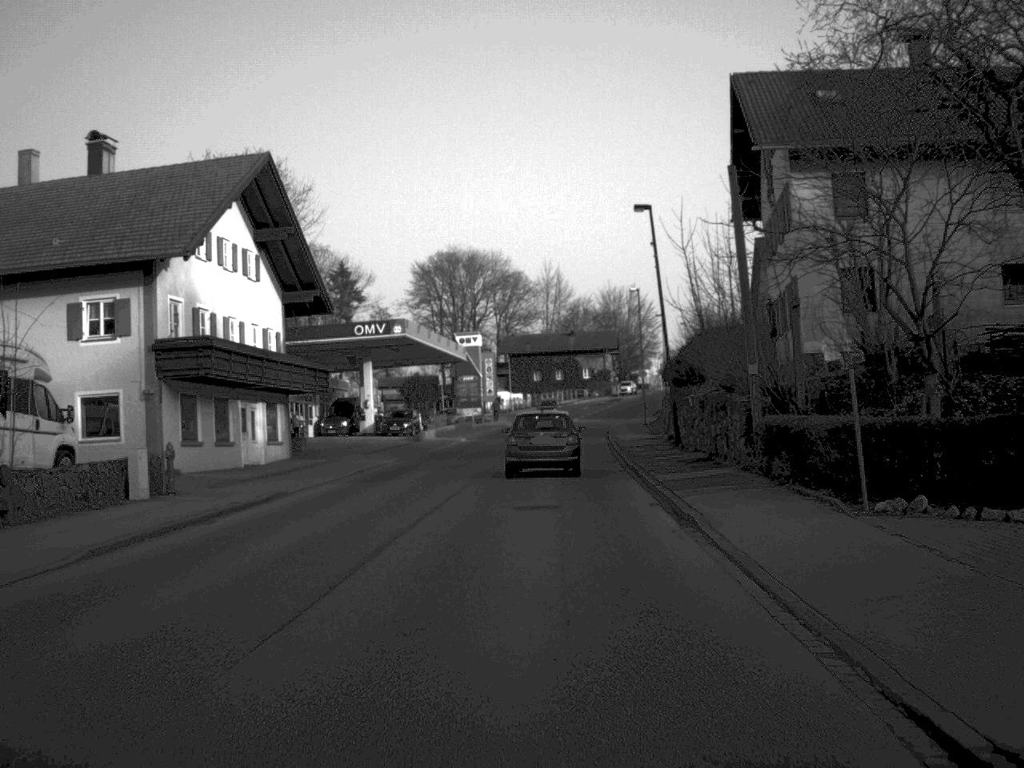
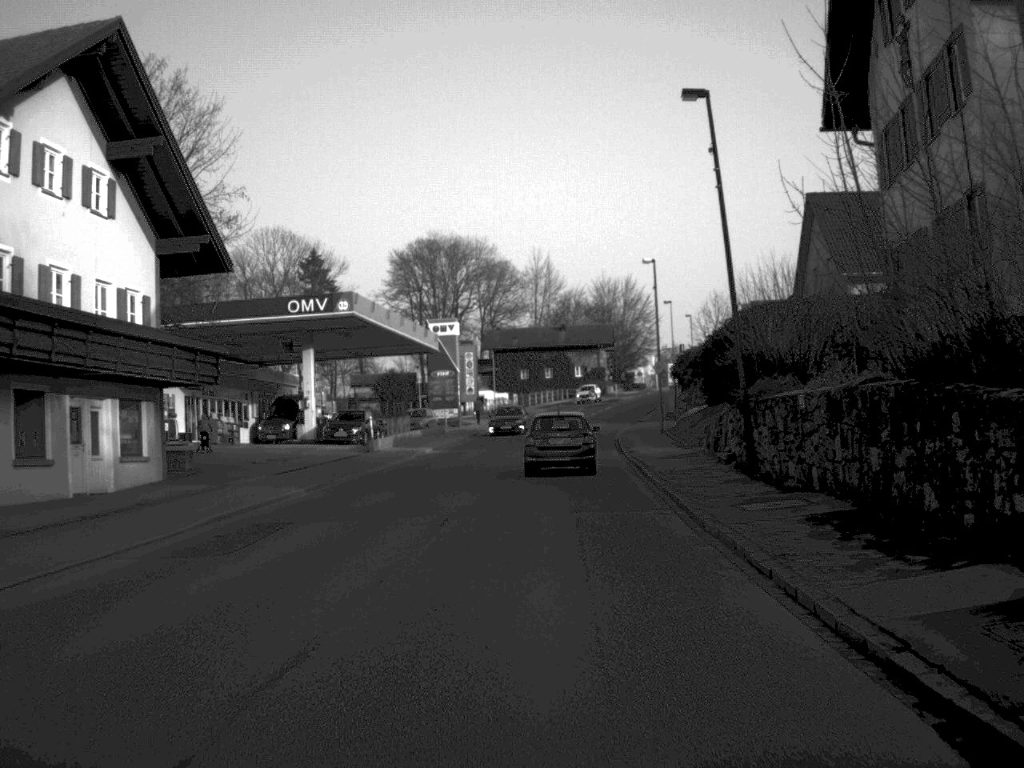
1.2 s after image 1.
(+0.1, +15.2) m; +1°
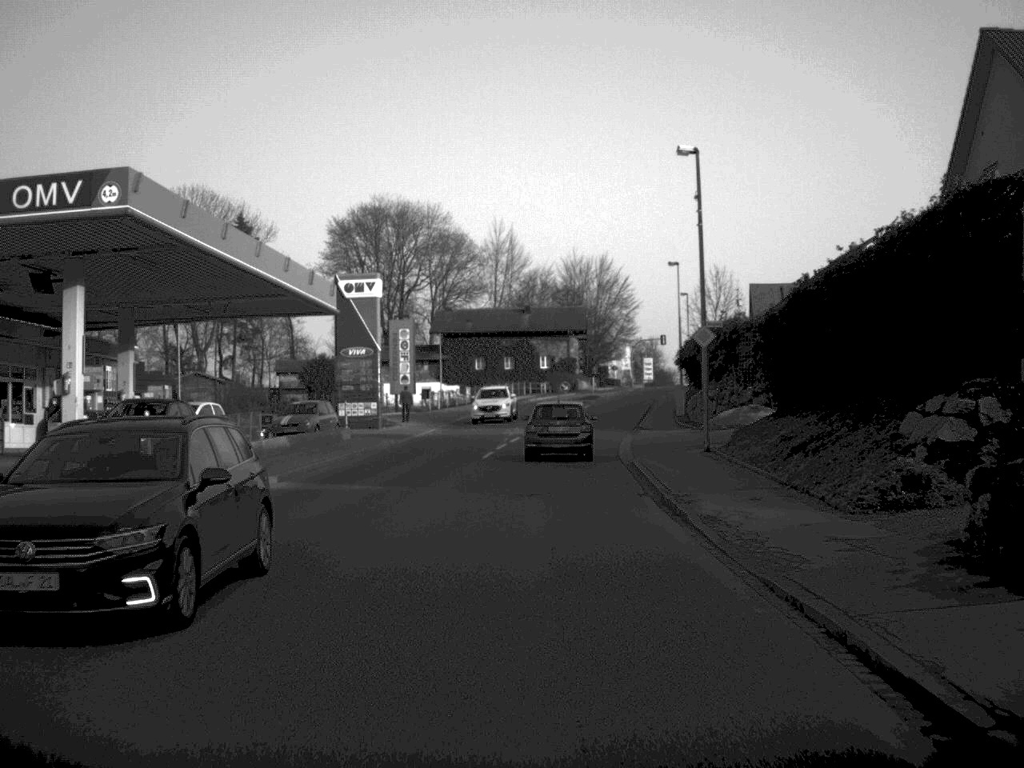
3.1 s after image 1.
(+0.5, +24.5) m; +2°
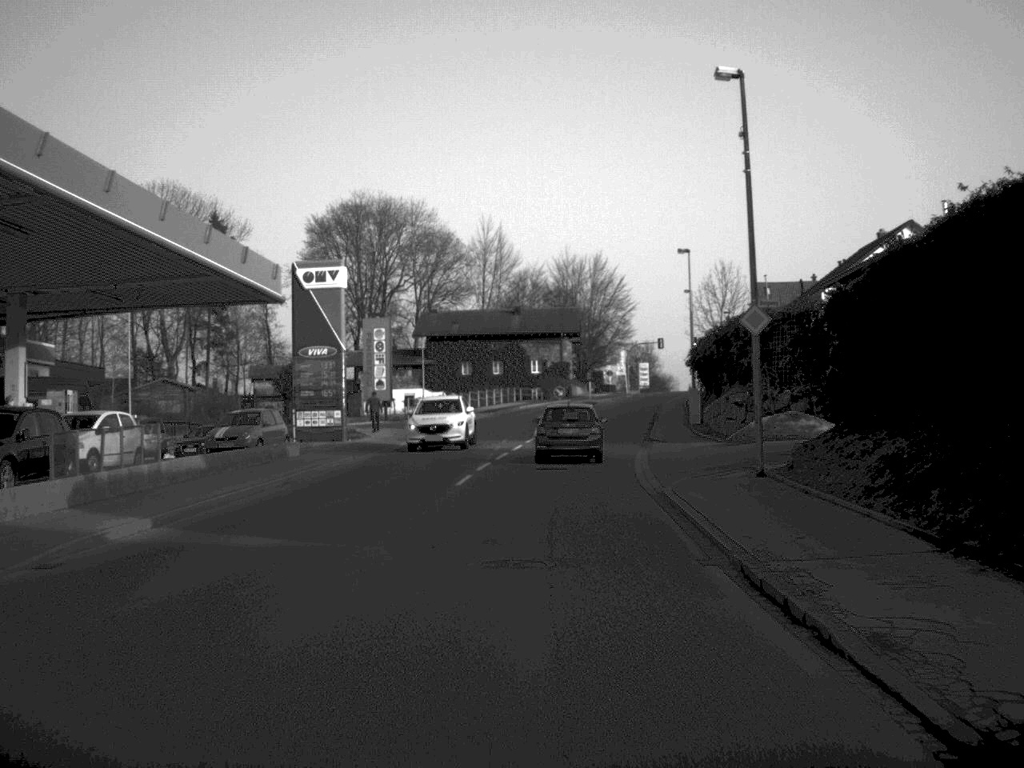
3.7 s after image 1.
(0.0, +8.3) m; 0°
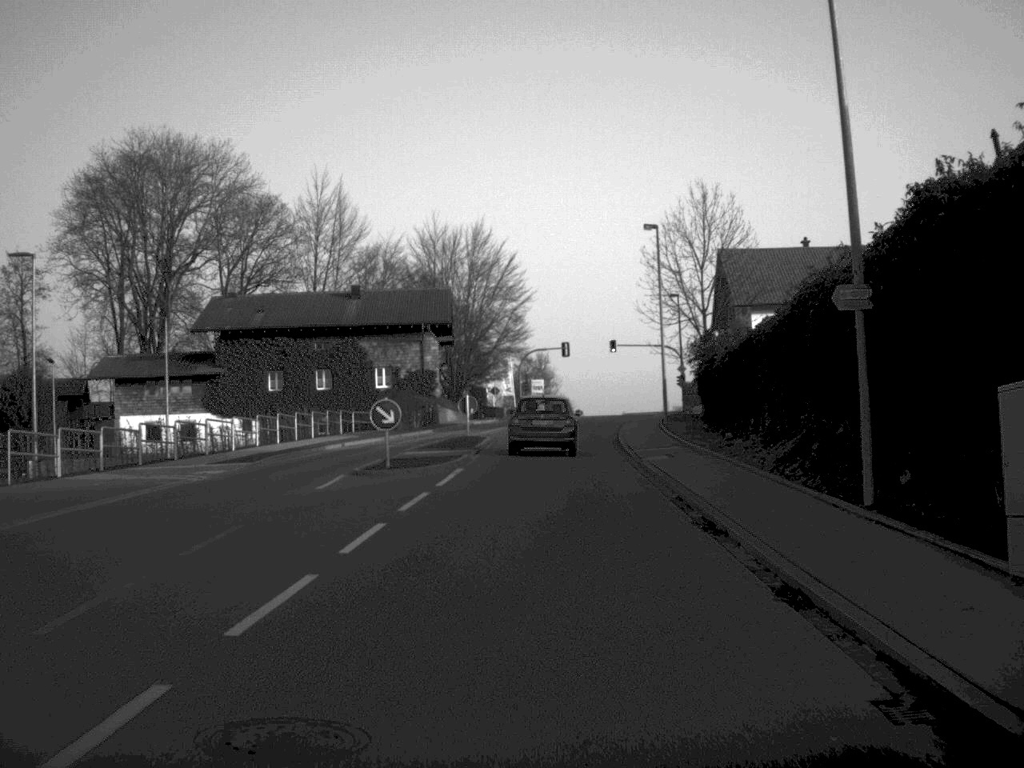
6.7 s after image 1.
(+2.0, +42.6) m; +6°
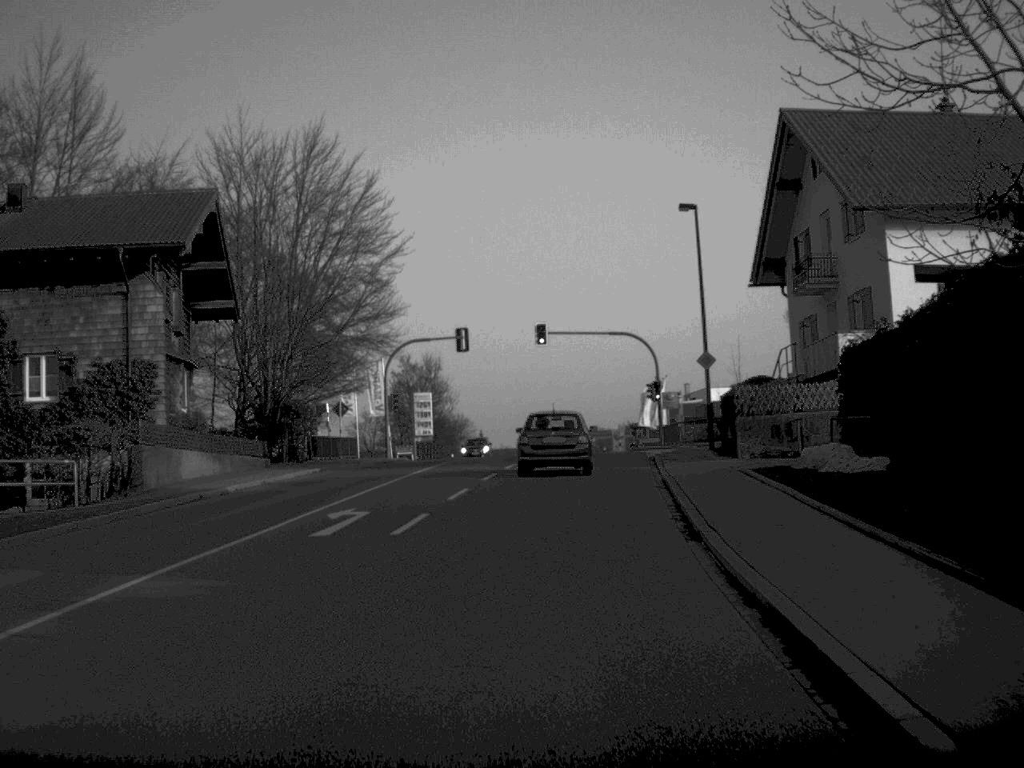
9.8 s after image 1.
(+1.4, +43.2) m; +5°
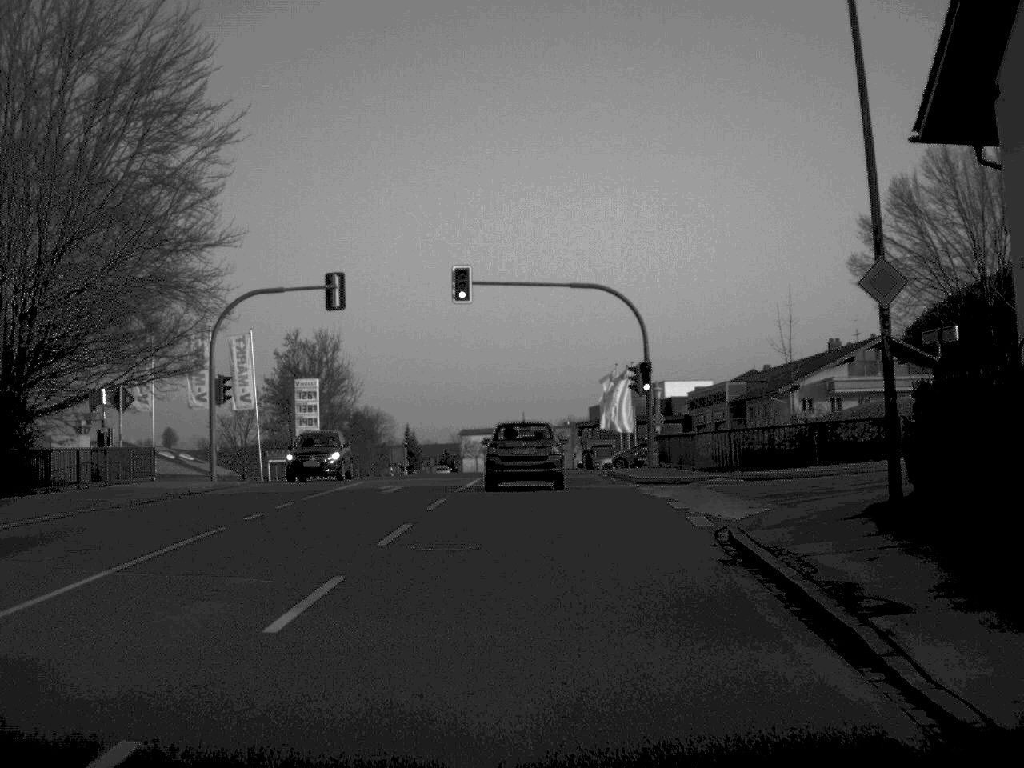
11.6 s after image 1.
(+0.7, +24.5) m; +3°
